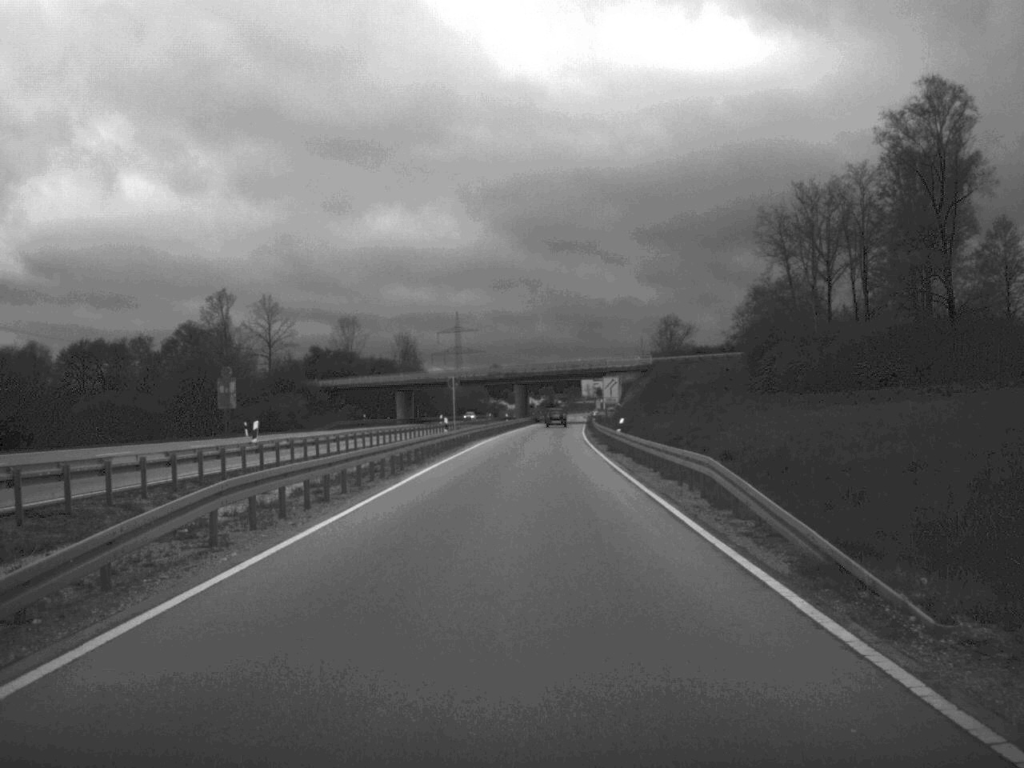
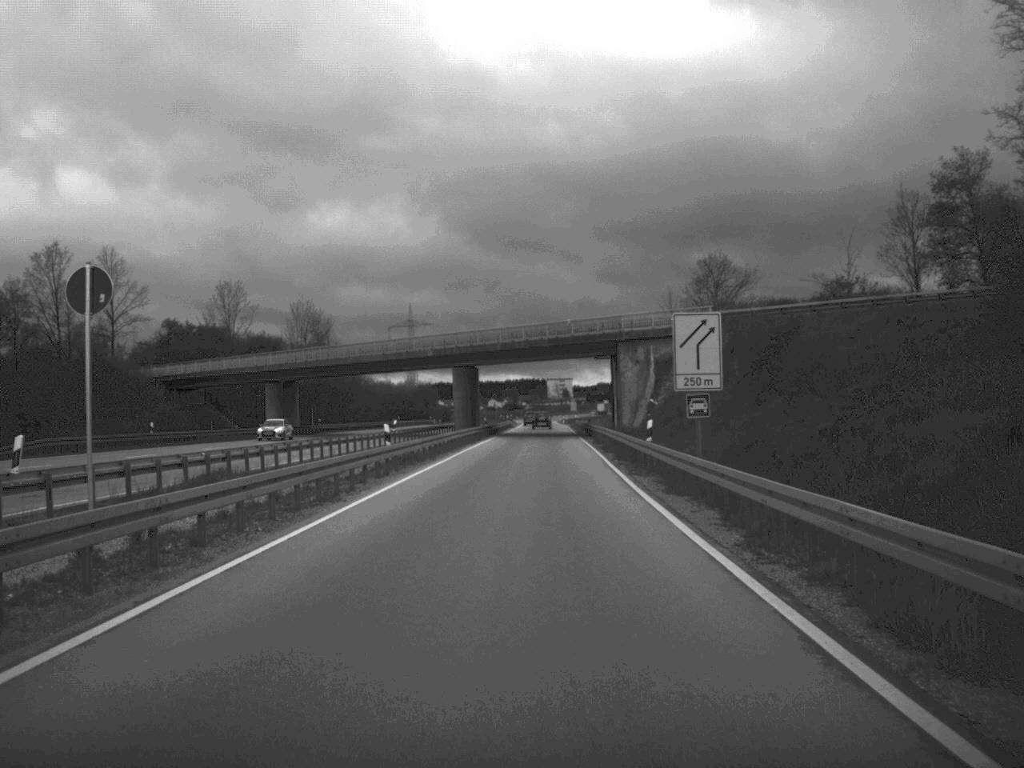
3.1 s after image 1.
(+1.0, +65.5) m; +1°
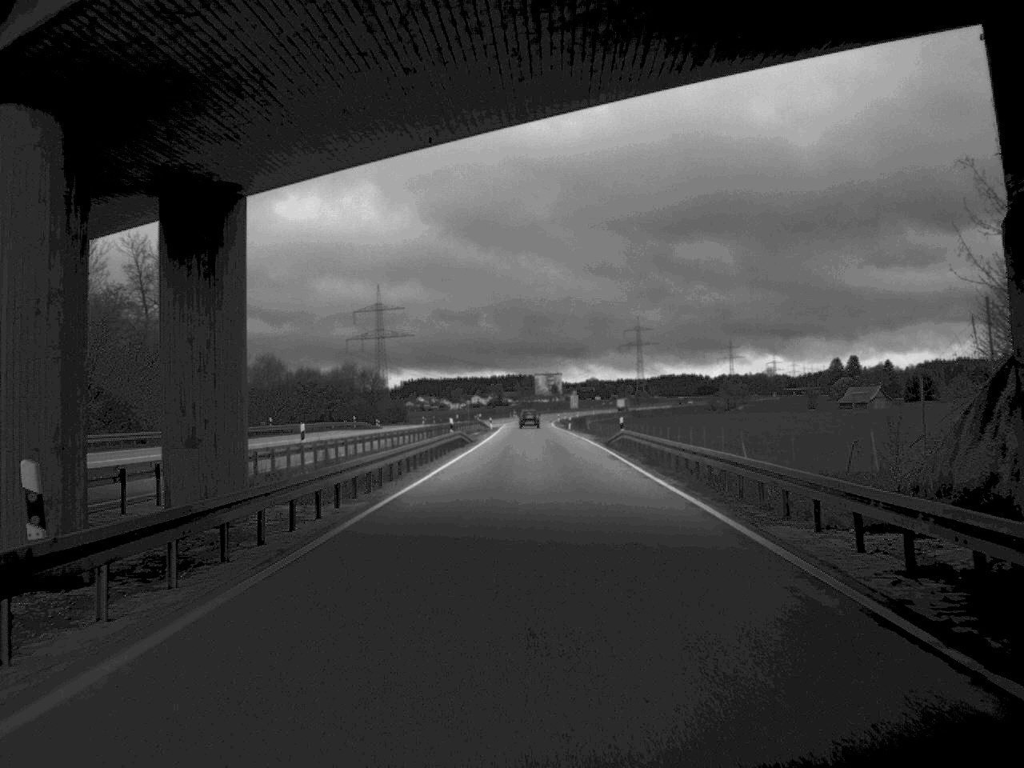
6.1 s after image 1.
(+0.5, +76.3) m; 0°
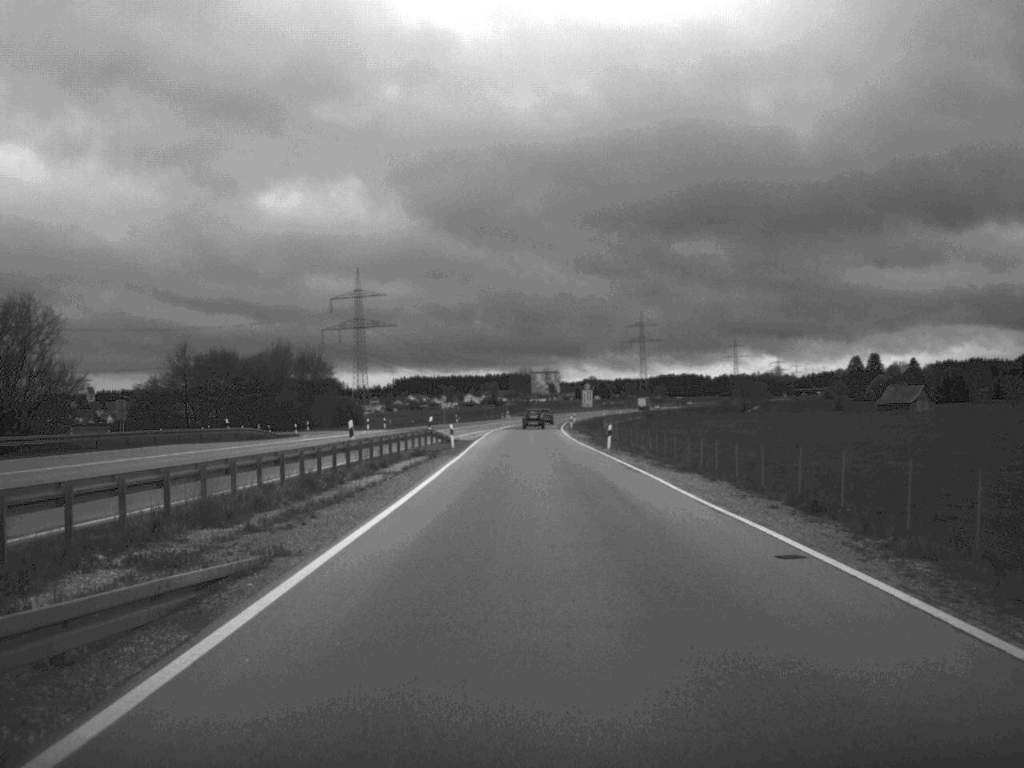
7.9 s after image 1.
(-0.1, +53.5) m; 0°
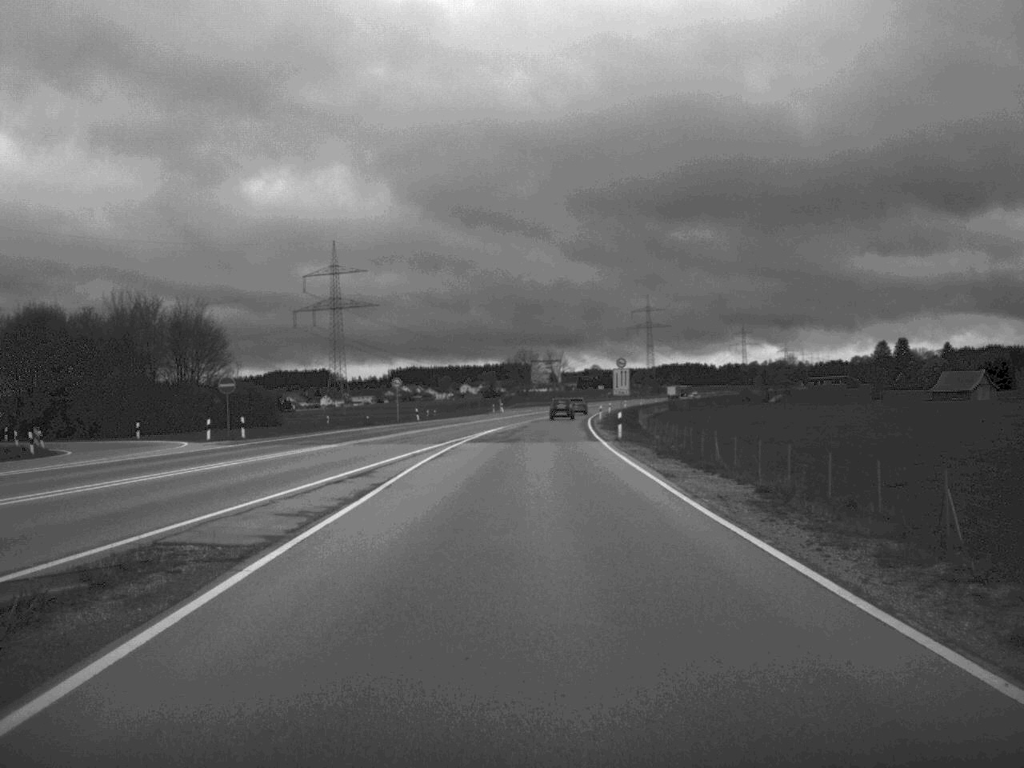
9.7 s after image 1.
(0.0, +54.2) m; 0°
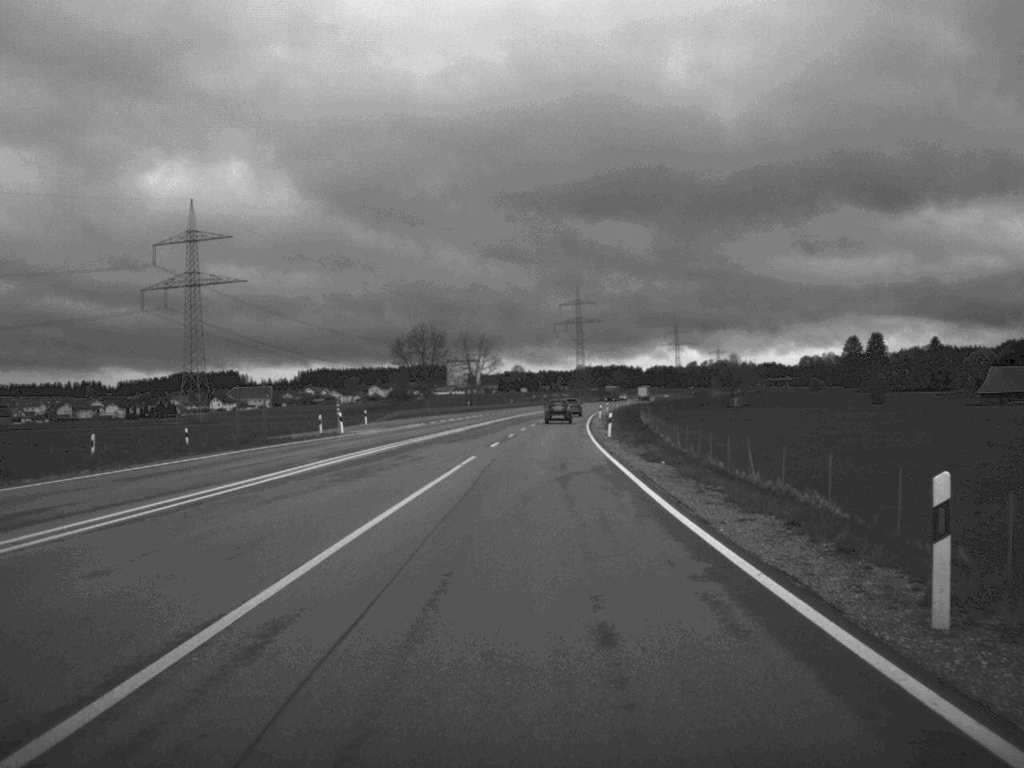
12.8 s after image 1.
(+2.2, +89.2) m; +3°
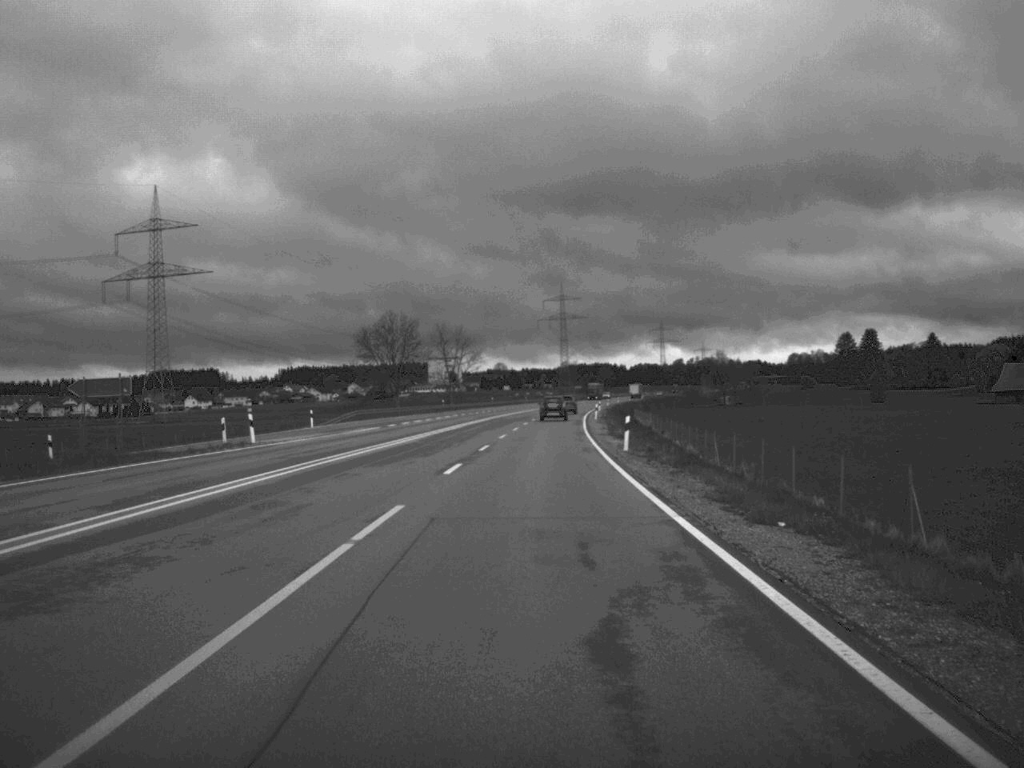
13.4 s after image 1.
(+0.1, +17.4) m; +1°
